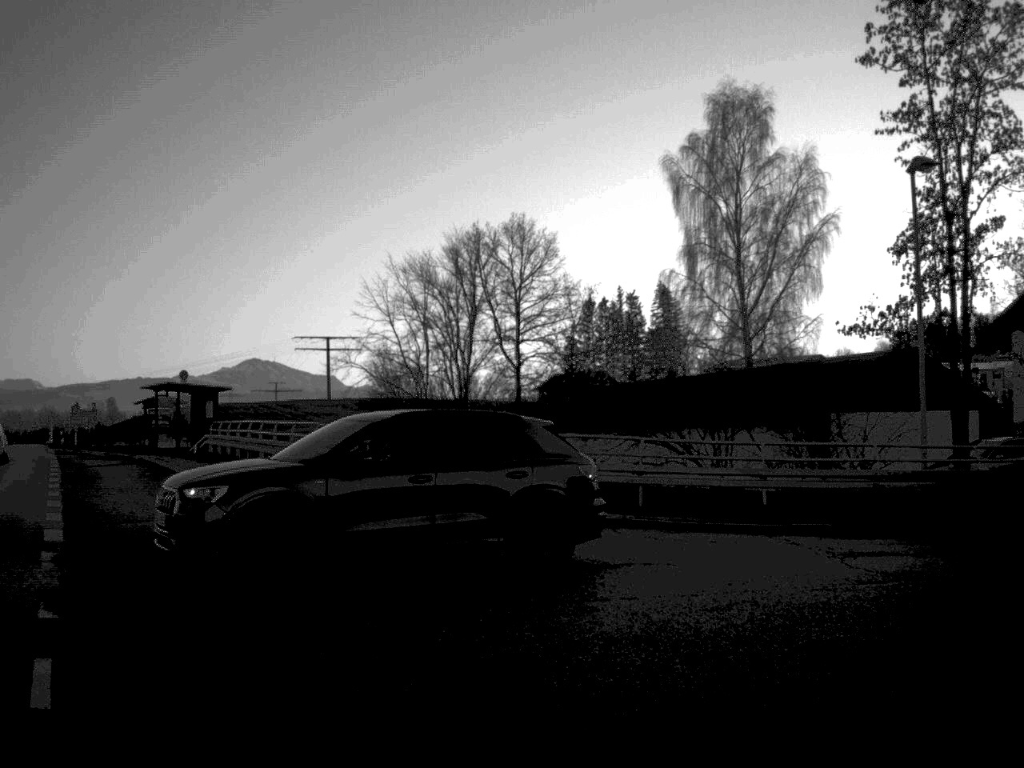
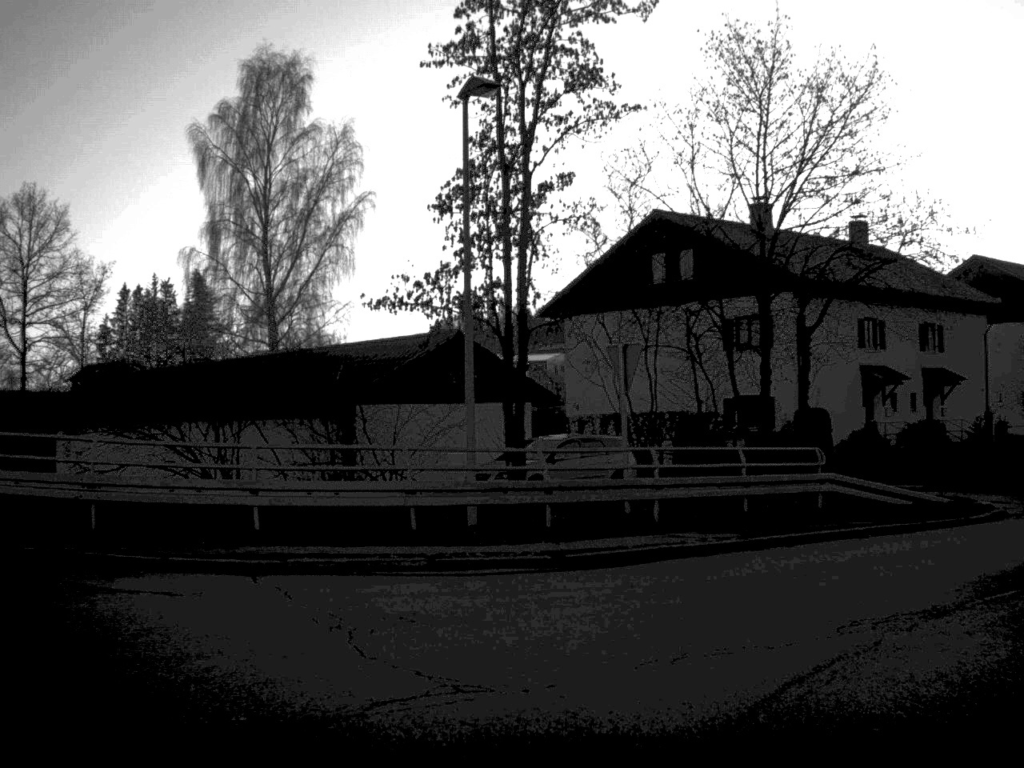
(+0.9, +5.1) m; +21°
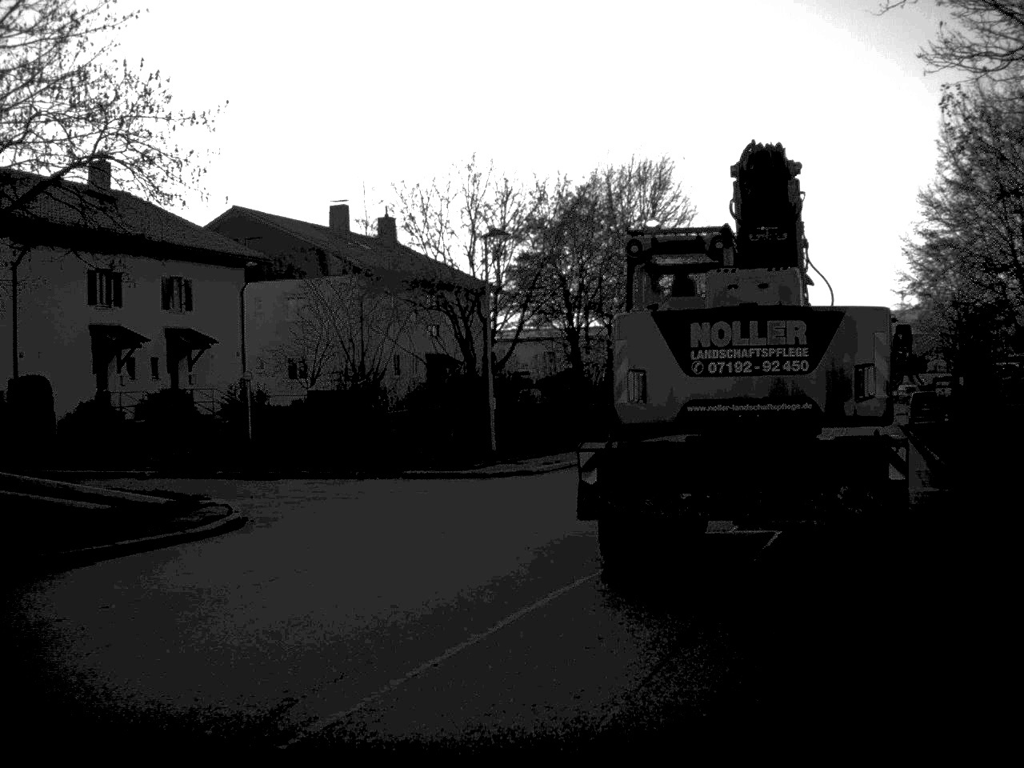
(+2.0, +6.8) m; +32°
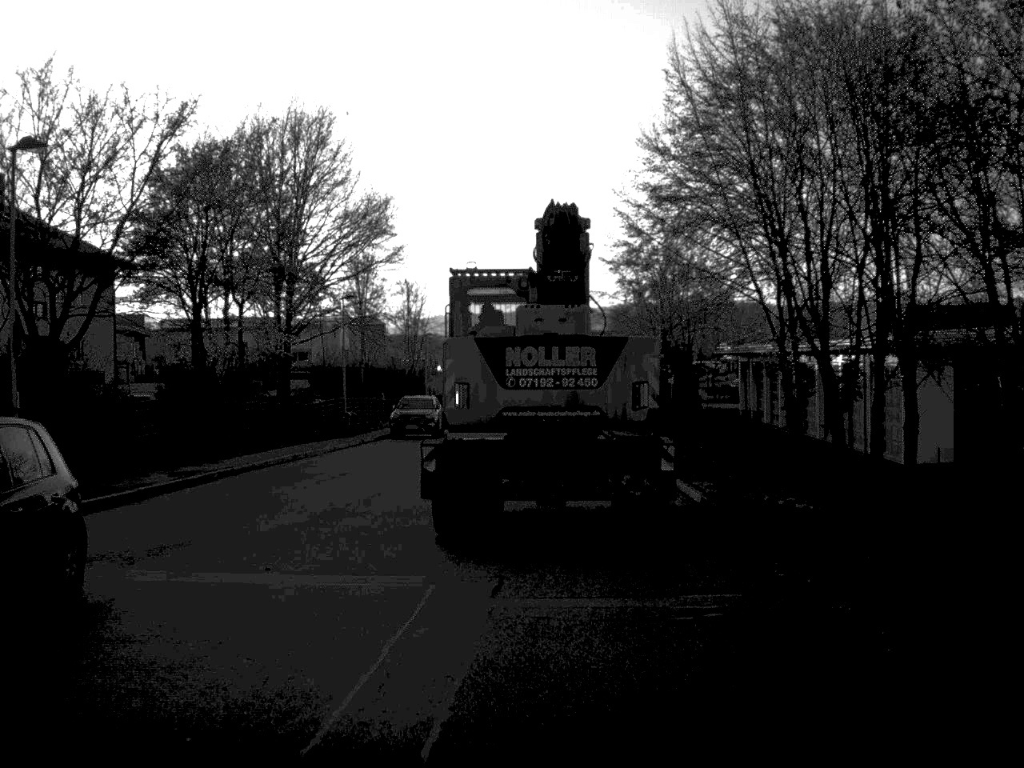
(+2.0, +11.6) m; +14°
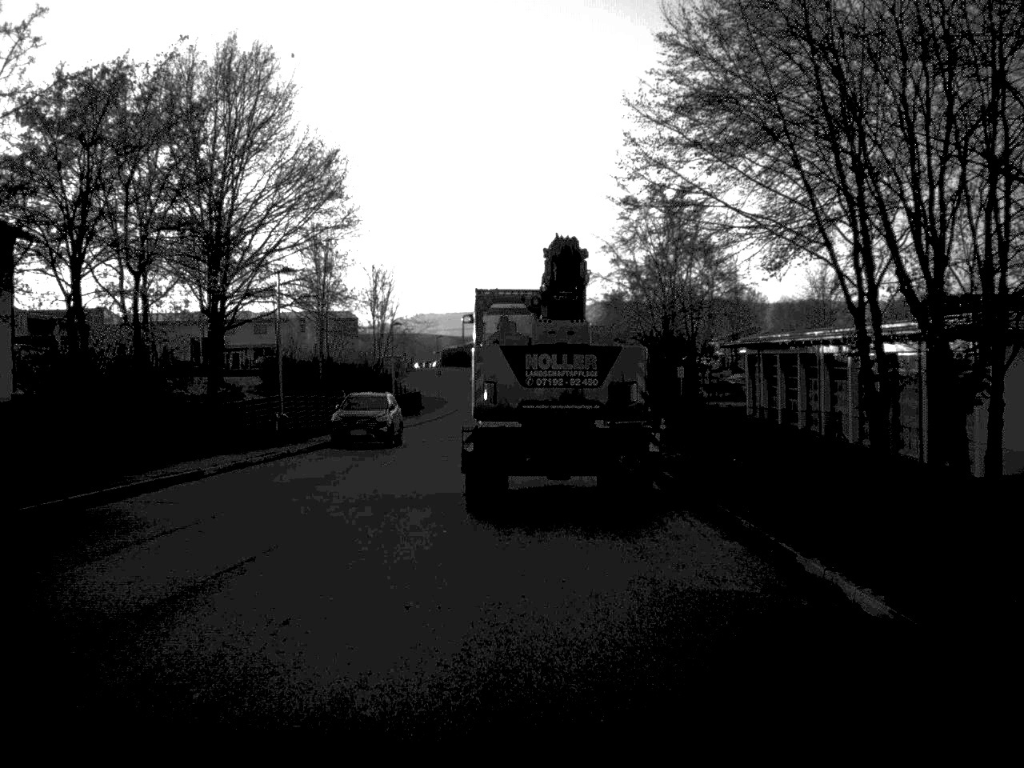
(0.0, +11.2) m; +1°
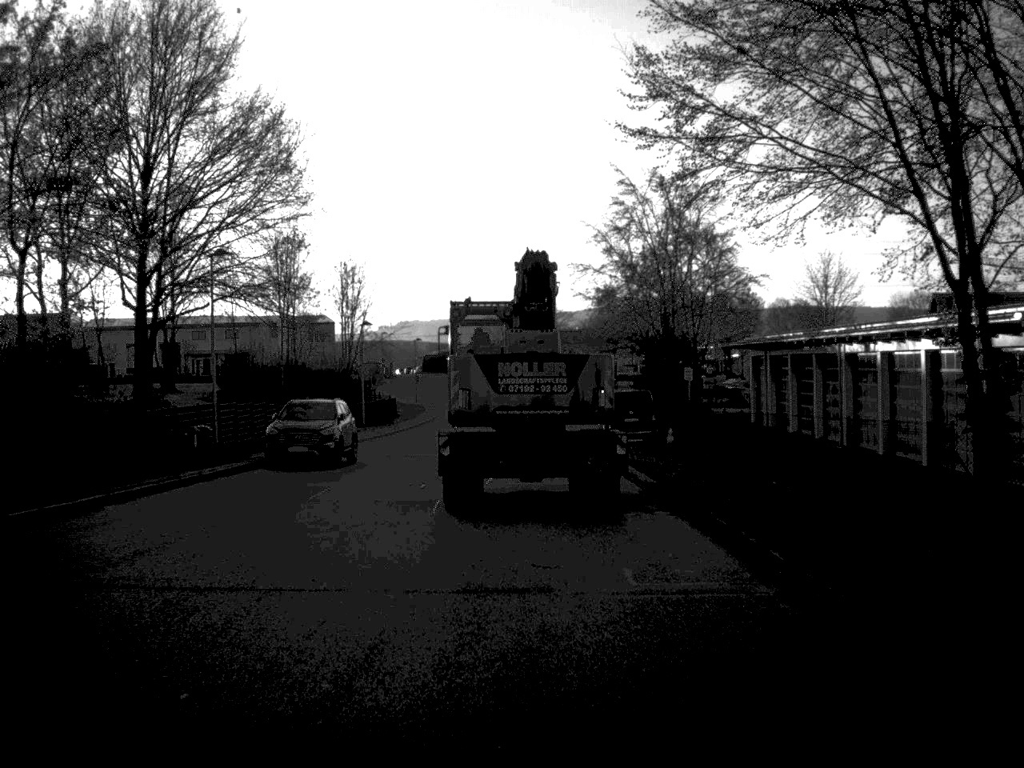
(+0.1, +7.8) m; +1°
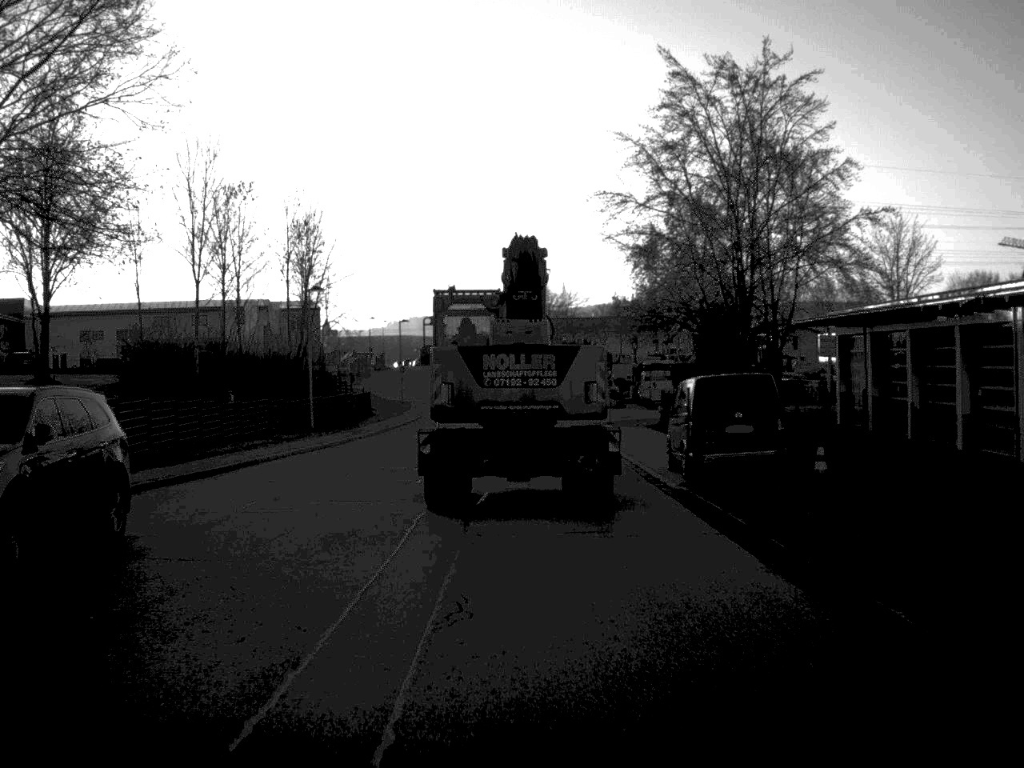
(-0.1, +20.9) m; -1°
